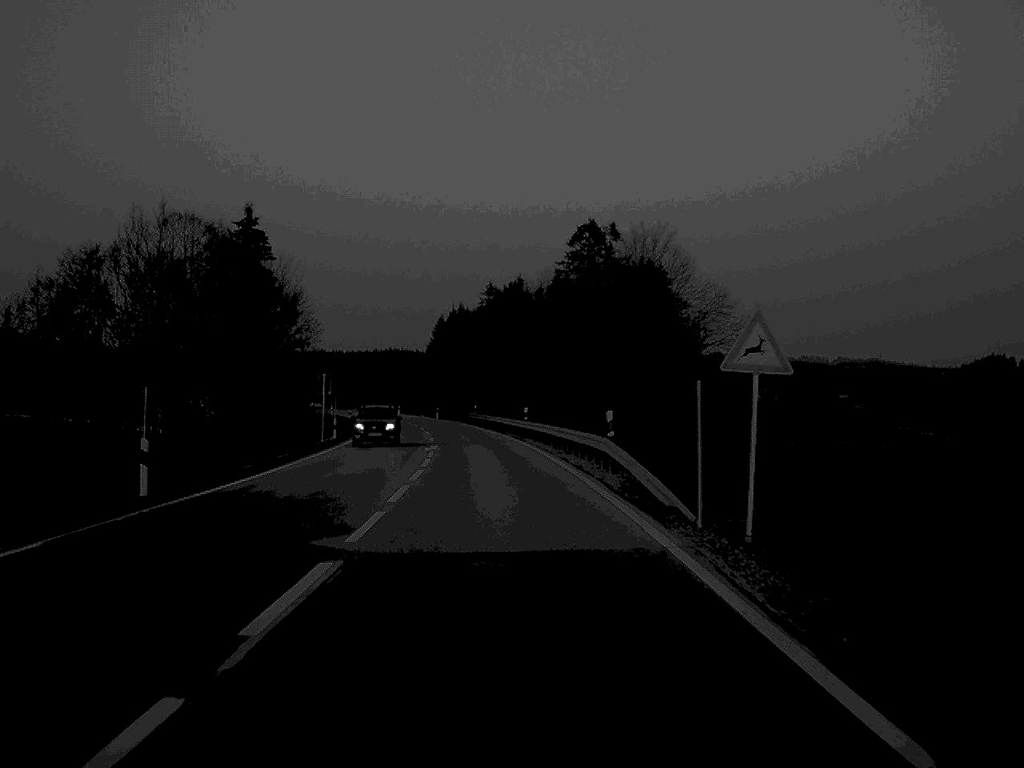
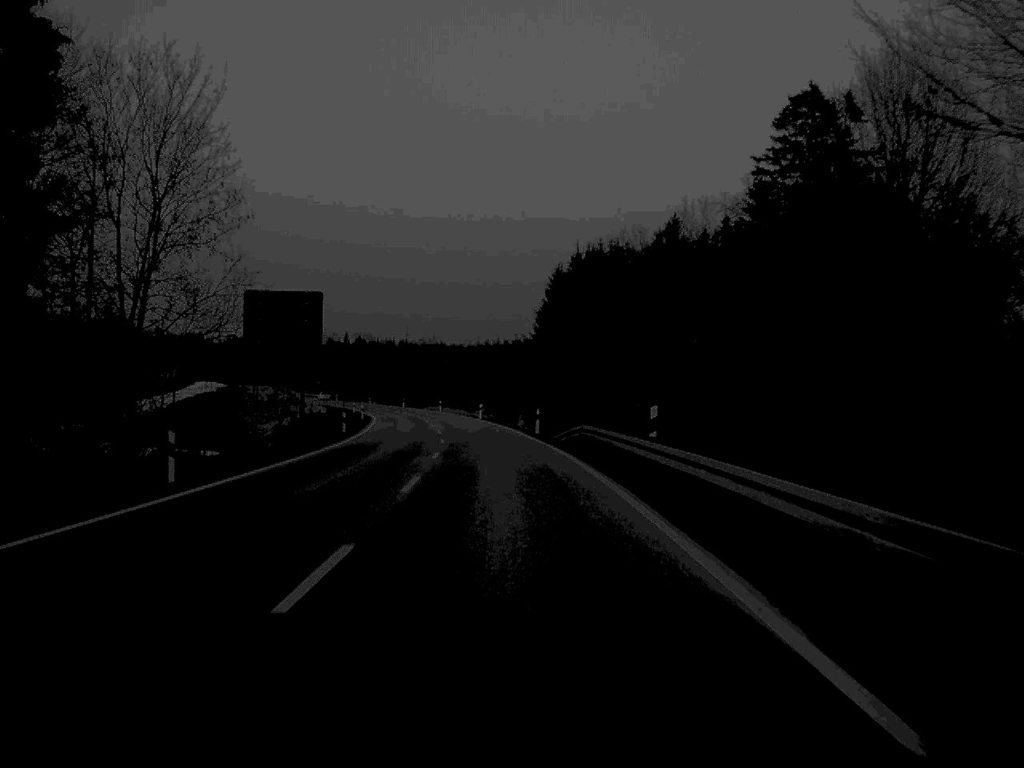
(-3.6, +70.5) m; -6°
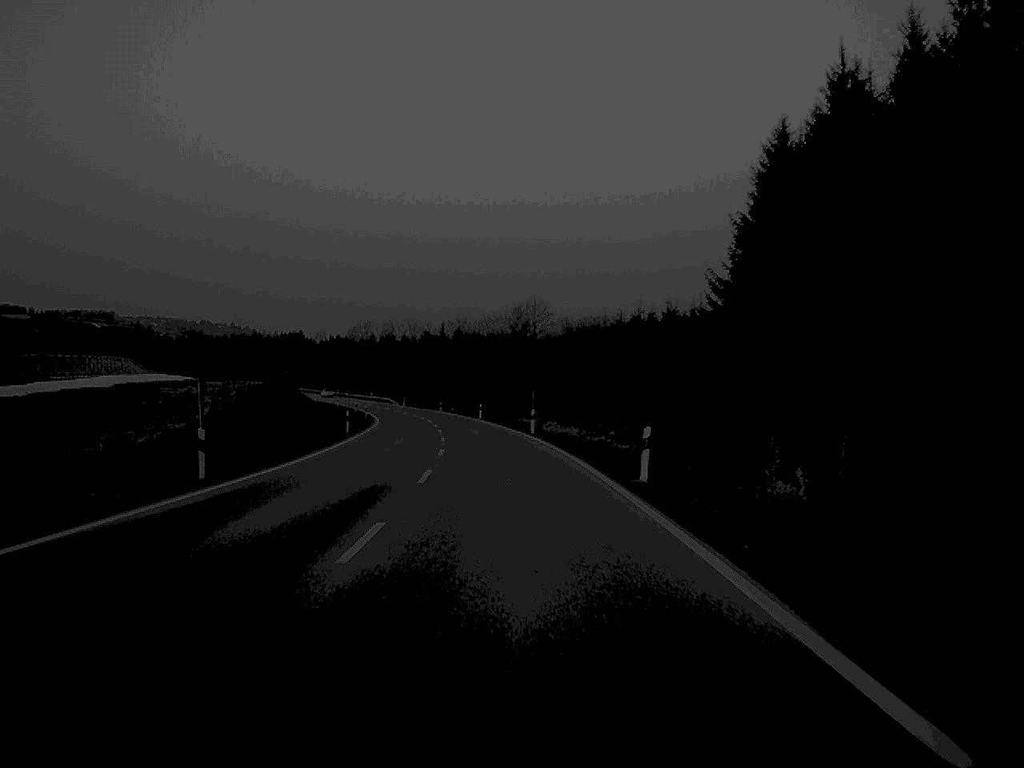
(-3.1, +69.1) m; -5°
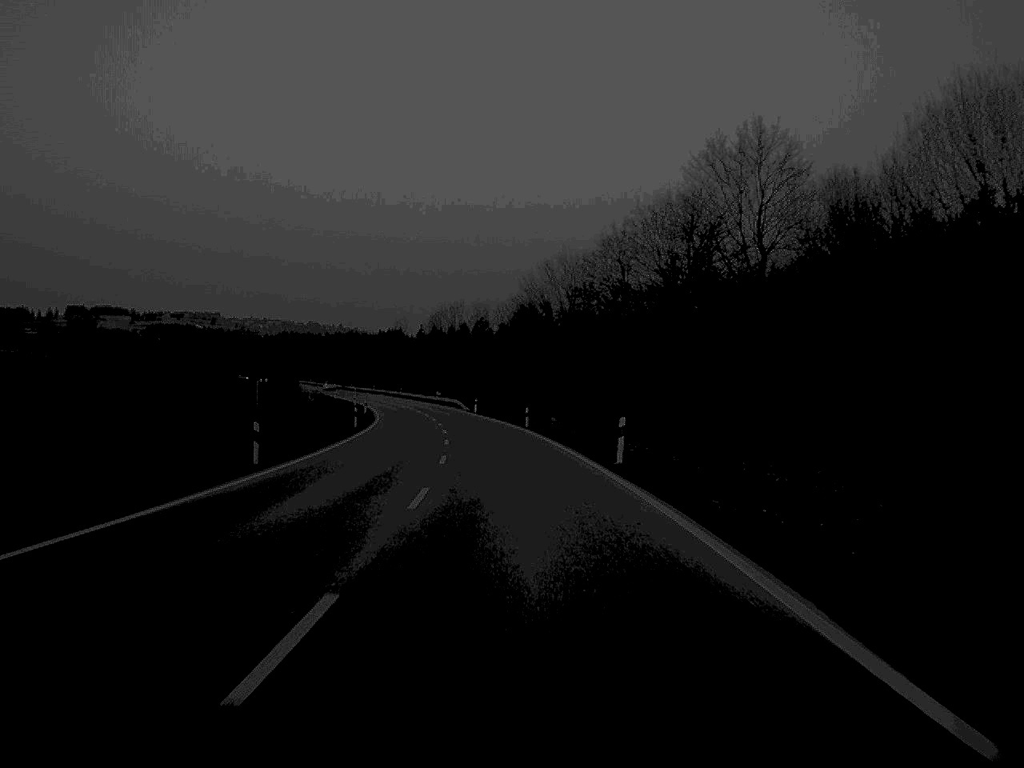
(-2.8, +65.9) m; -5°
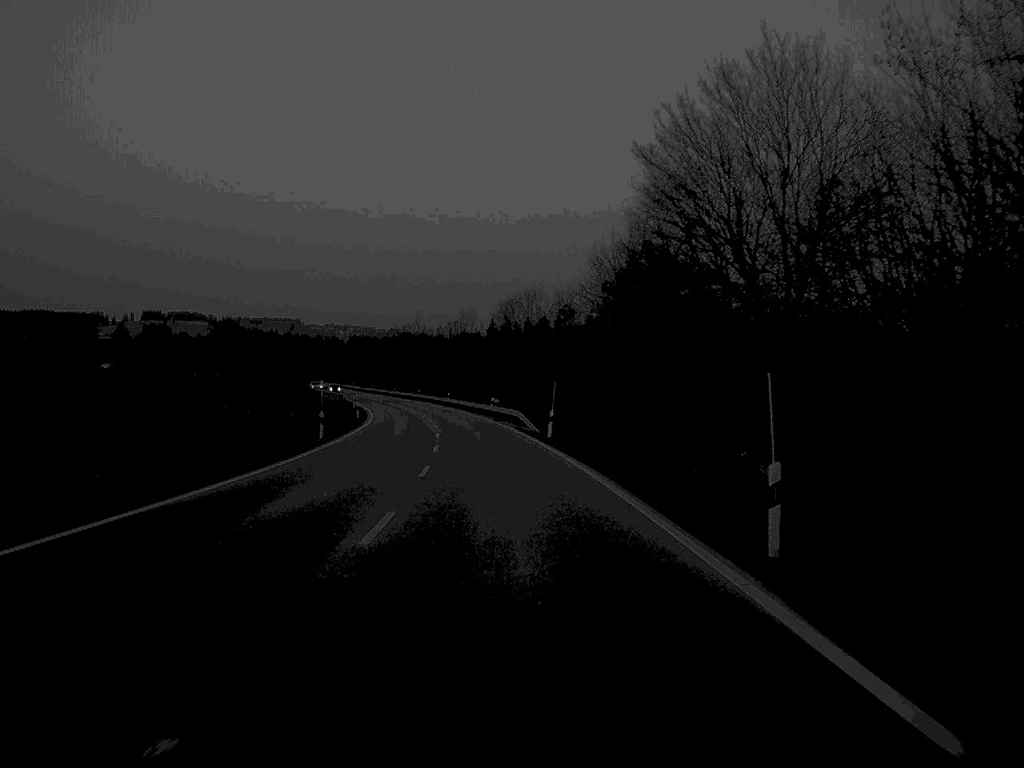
(-1.6, +52.3) m; -4°
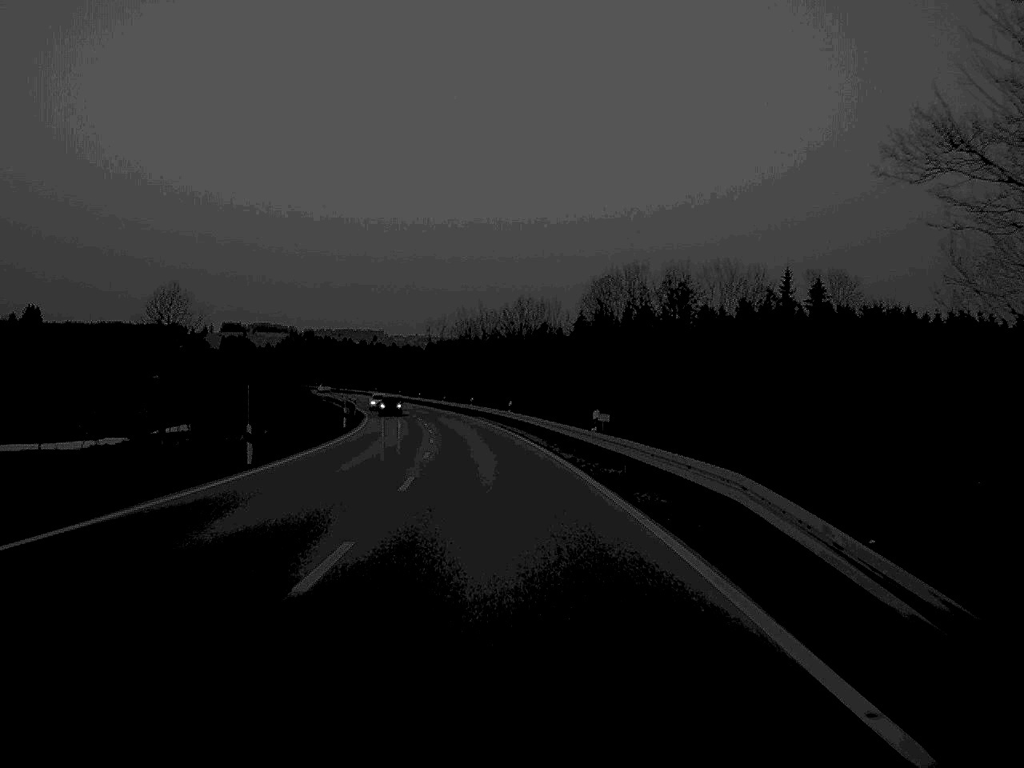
(-1.7, +51.7) m; -4°
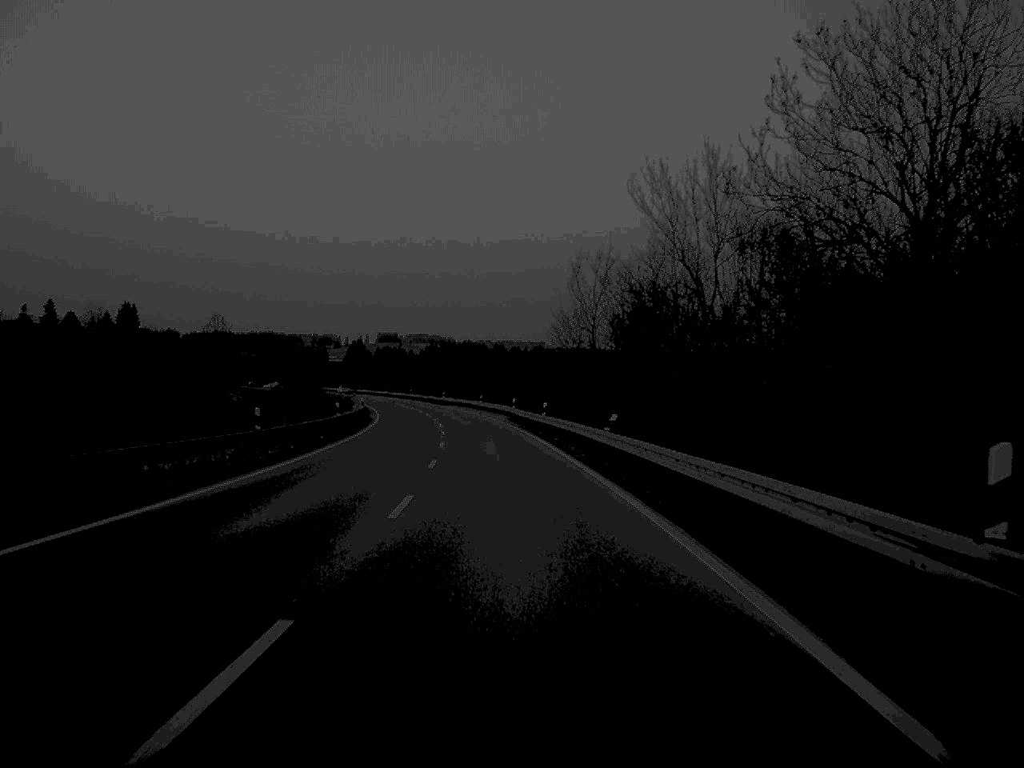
(-5.7, +89.1) m; -7°
